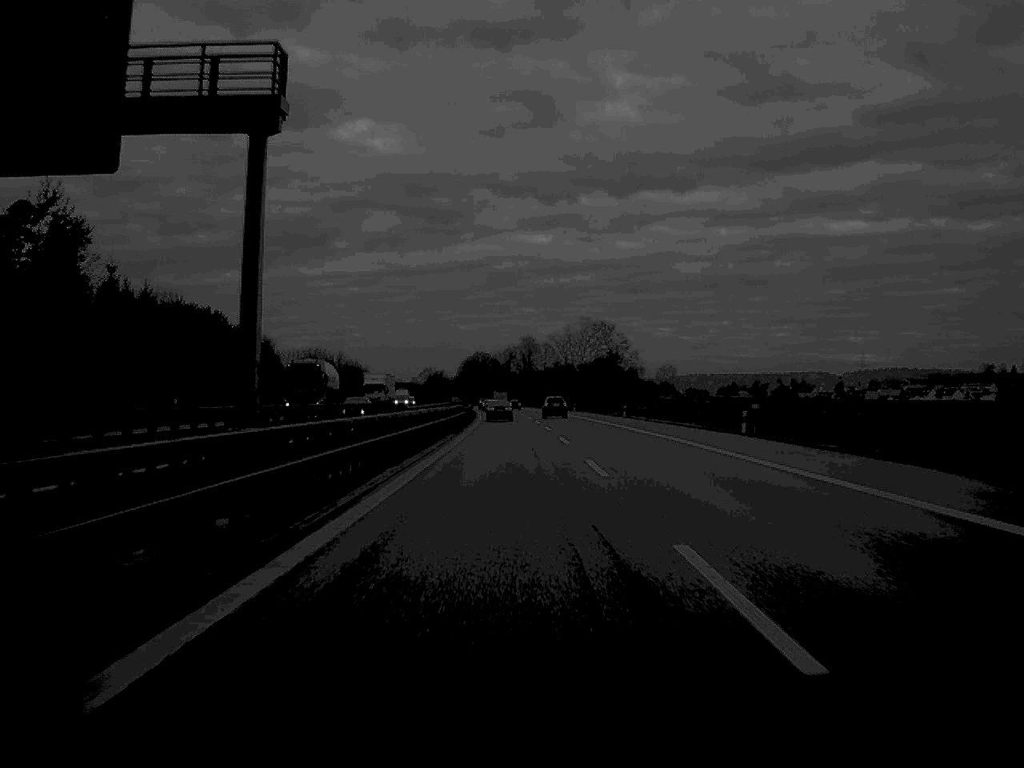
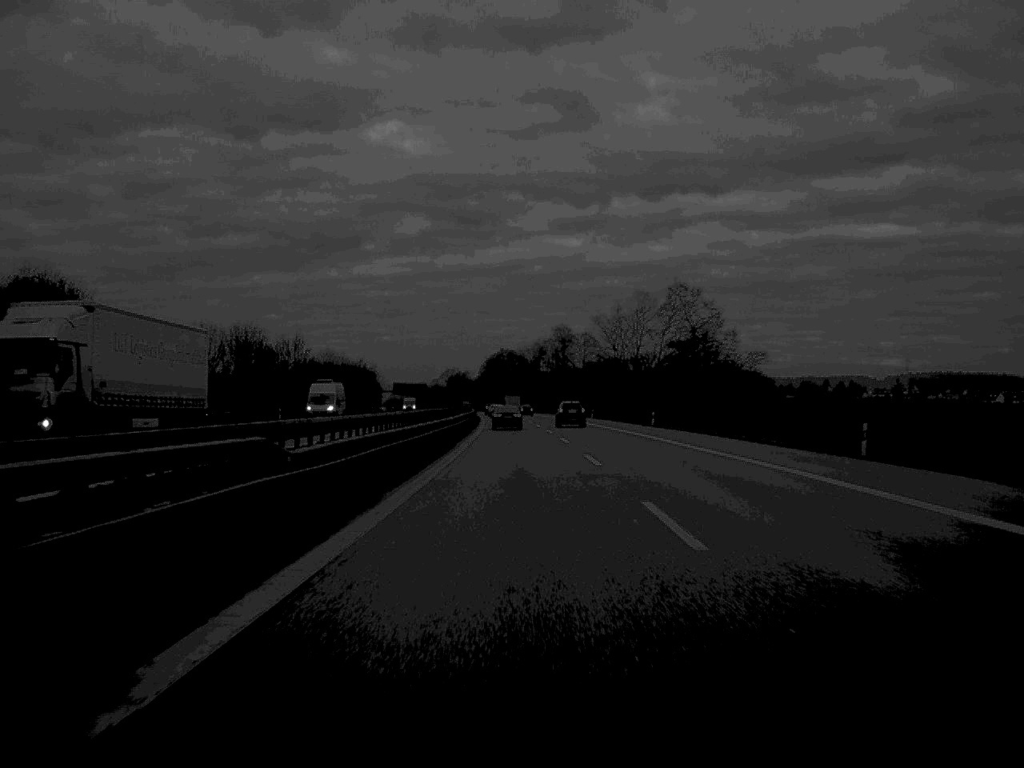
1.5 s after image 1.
(-0.7, +65.6) m; -1°
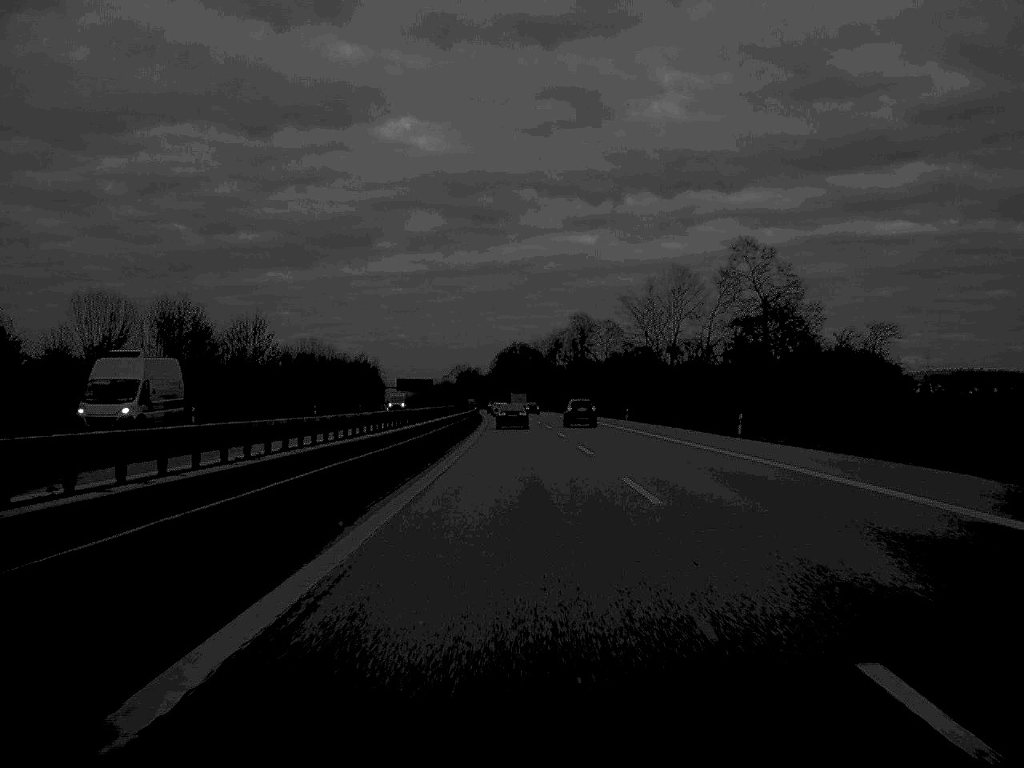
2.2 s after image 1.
(-0.2, +30.3) m; -1°
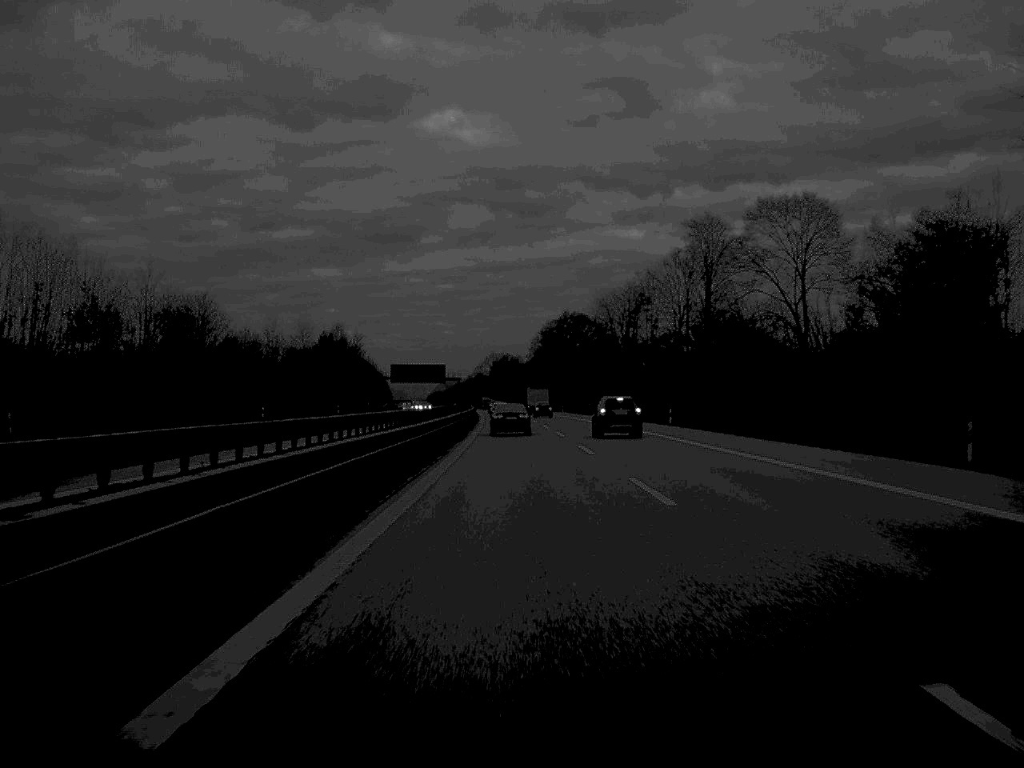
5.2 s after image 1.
(-2.2, +125.8) m; -2°
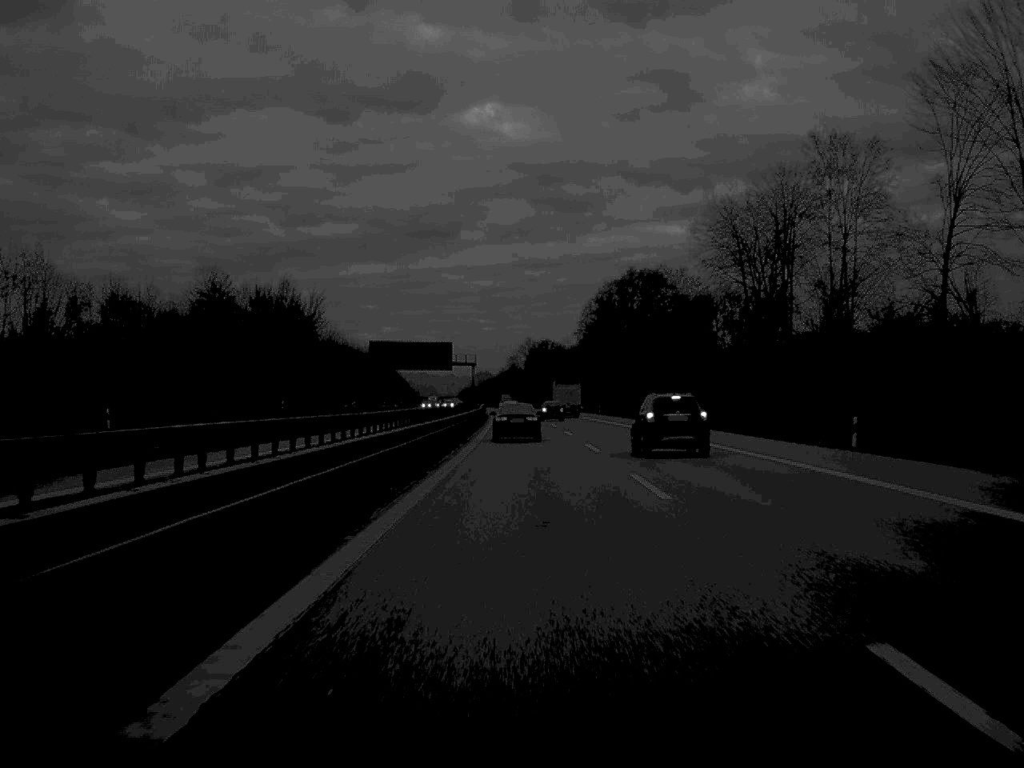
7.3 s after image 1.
(-1.3, +88.4) m; -2°
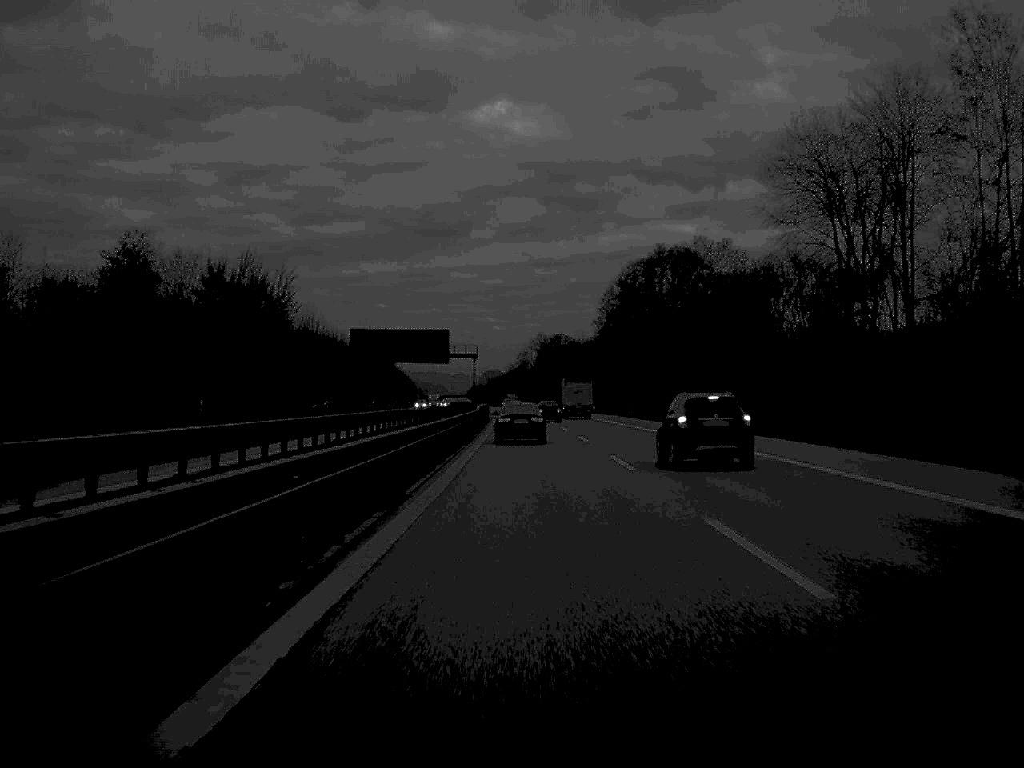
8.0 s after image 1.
(-0.1, +27.8) m; 0°
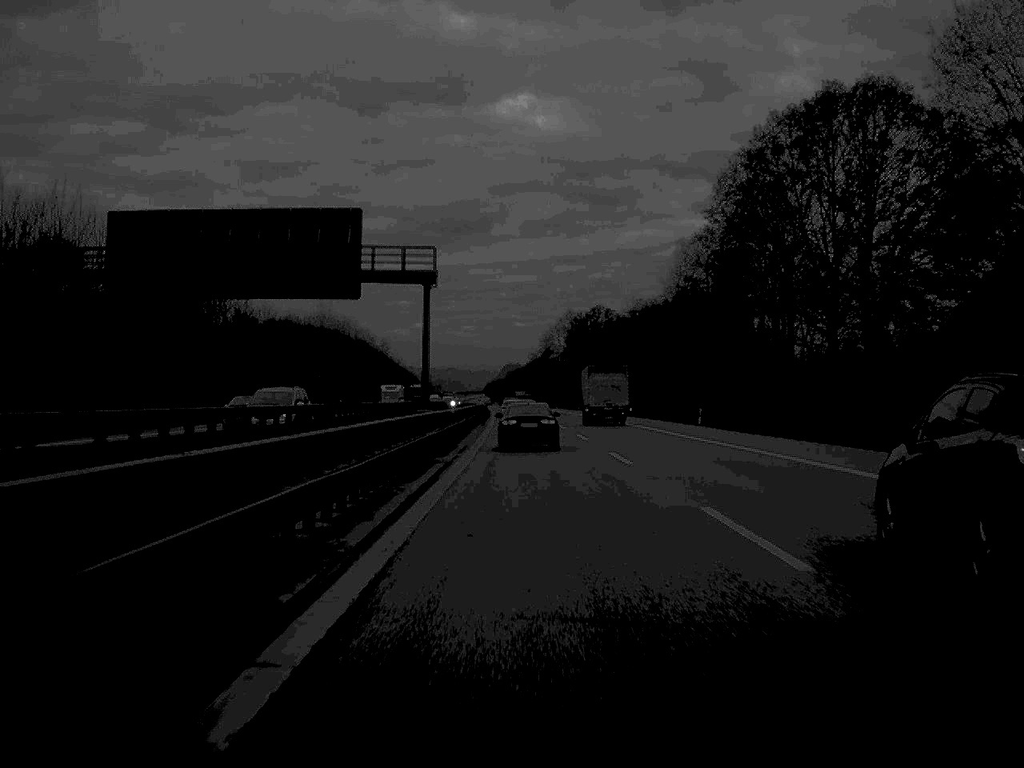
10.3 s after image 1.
(-0.8, +87.6) m; -1°
